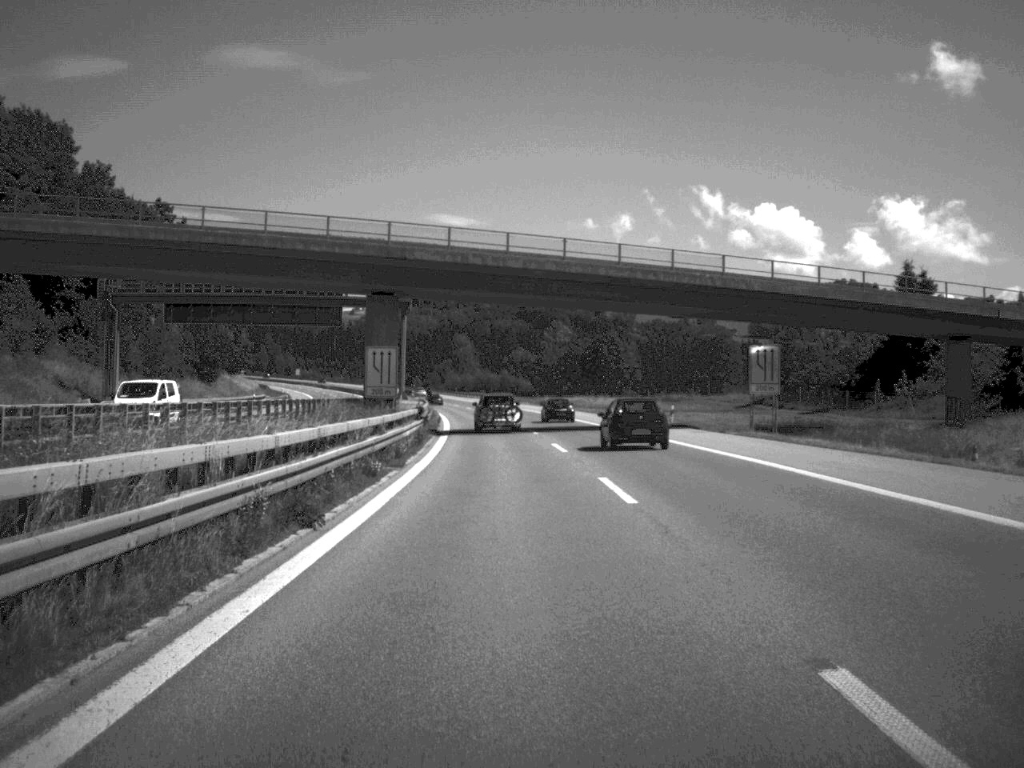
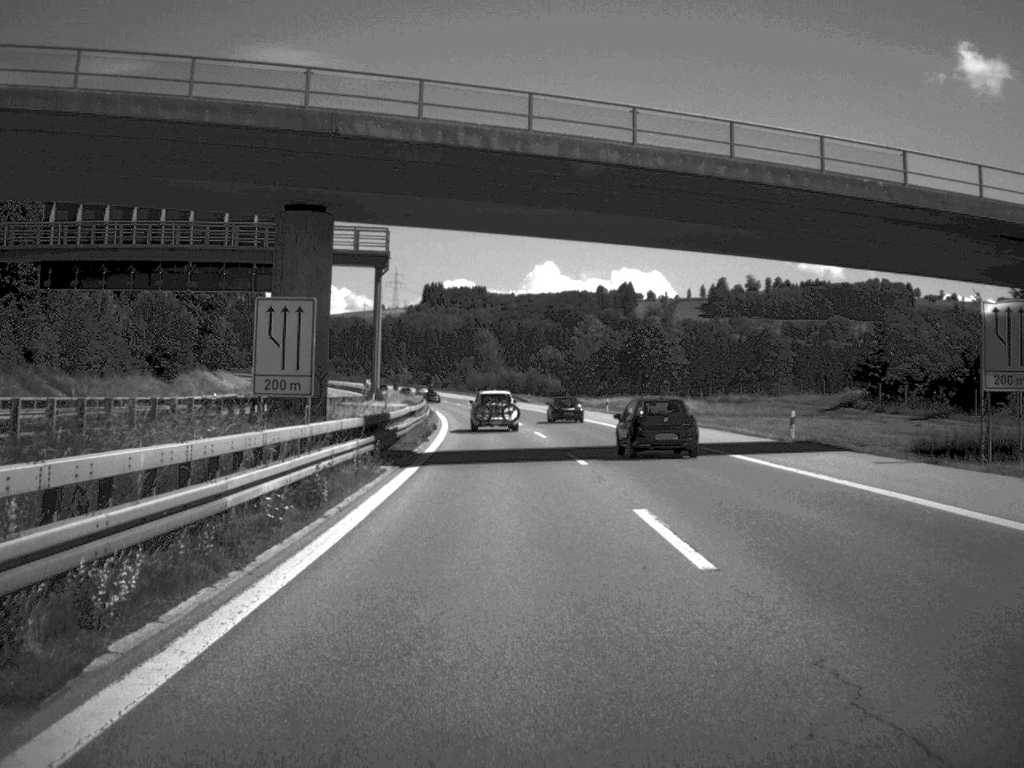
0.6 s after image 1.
(-0.3, +24.6) m; -1°
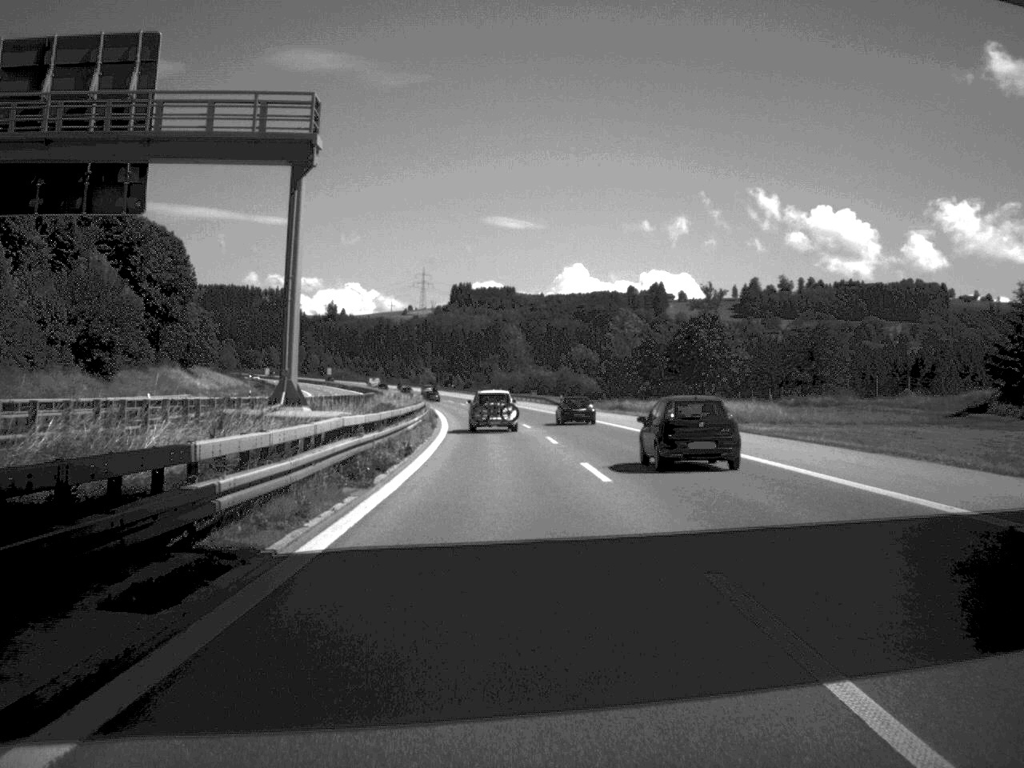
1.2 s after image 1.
(-0.3, +23.3) m; -1°
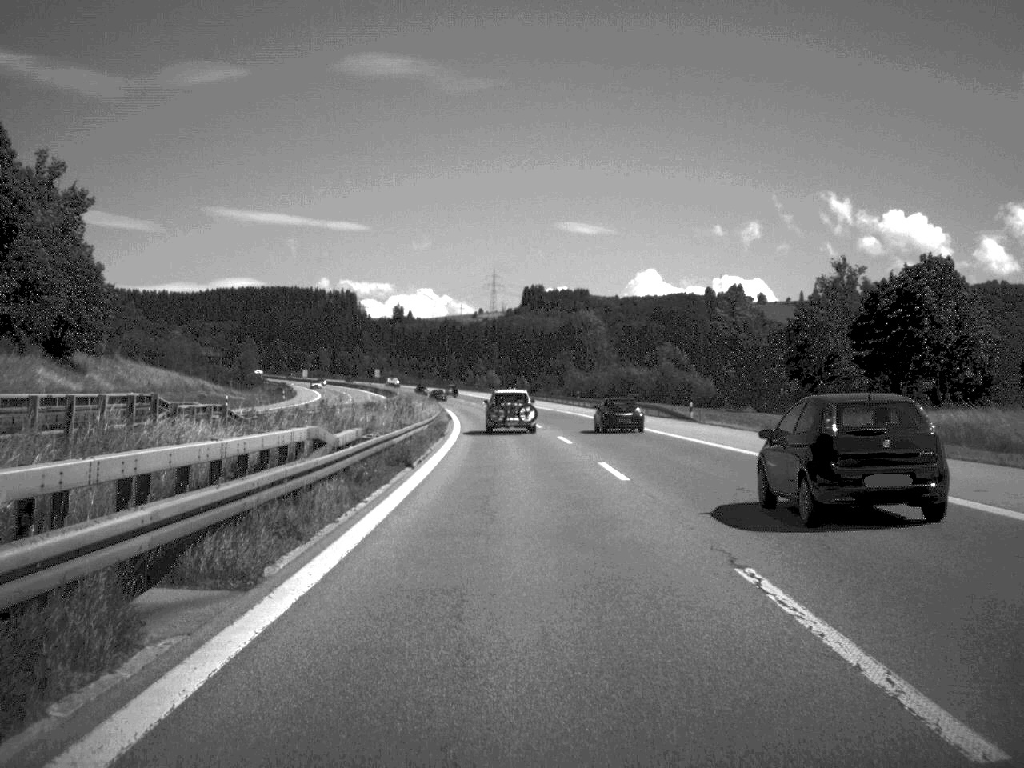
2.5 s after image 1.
(-1.5, +51.5) m; -3°
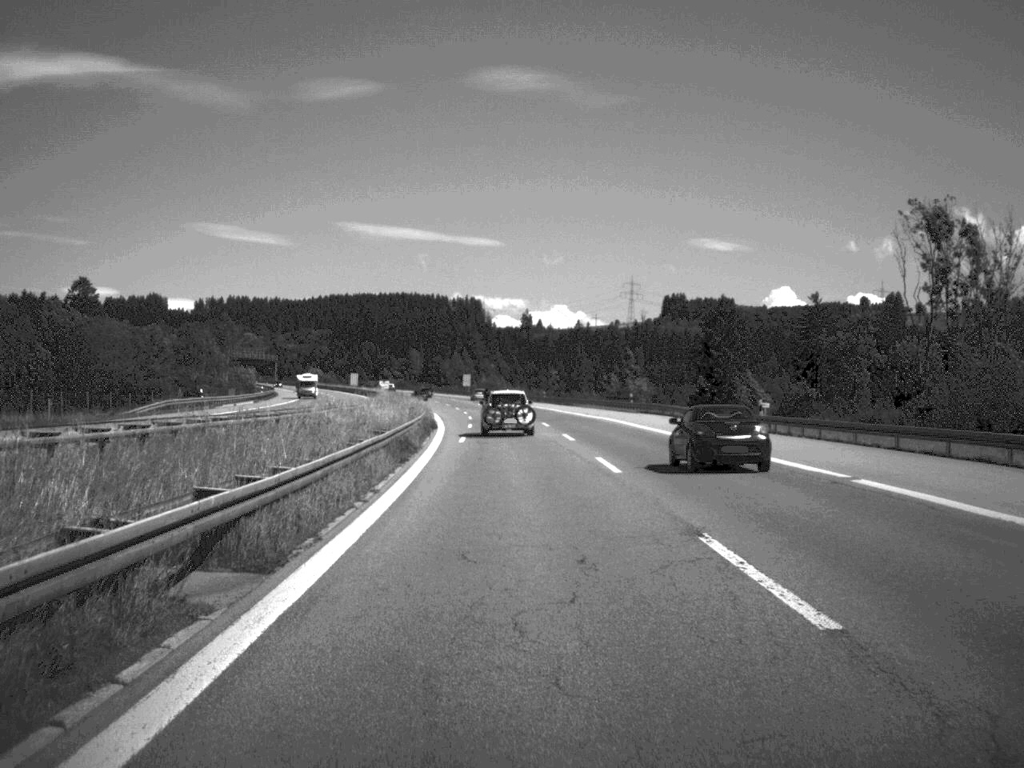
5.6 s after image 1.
(-6.3, +117.1) m; -6°
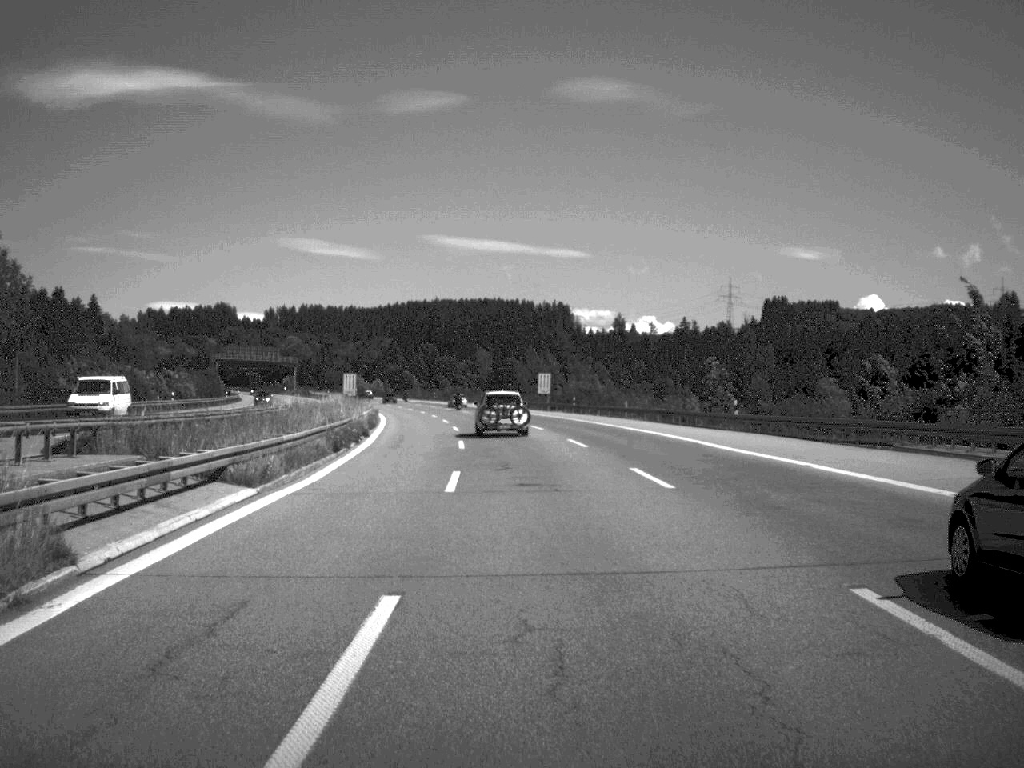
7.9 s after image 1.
(-3.1, +89.8) m; -4°
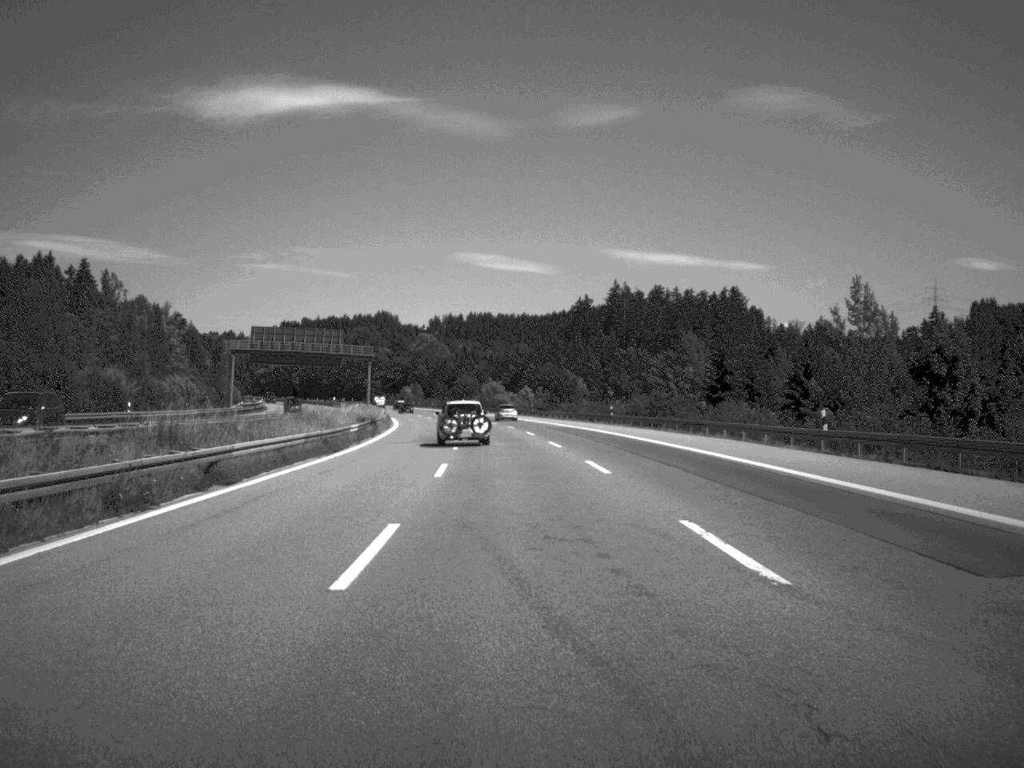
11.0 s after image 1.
(-8.2, +113.4) m; -8°
